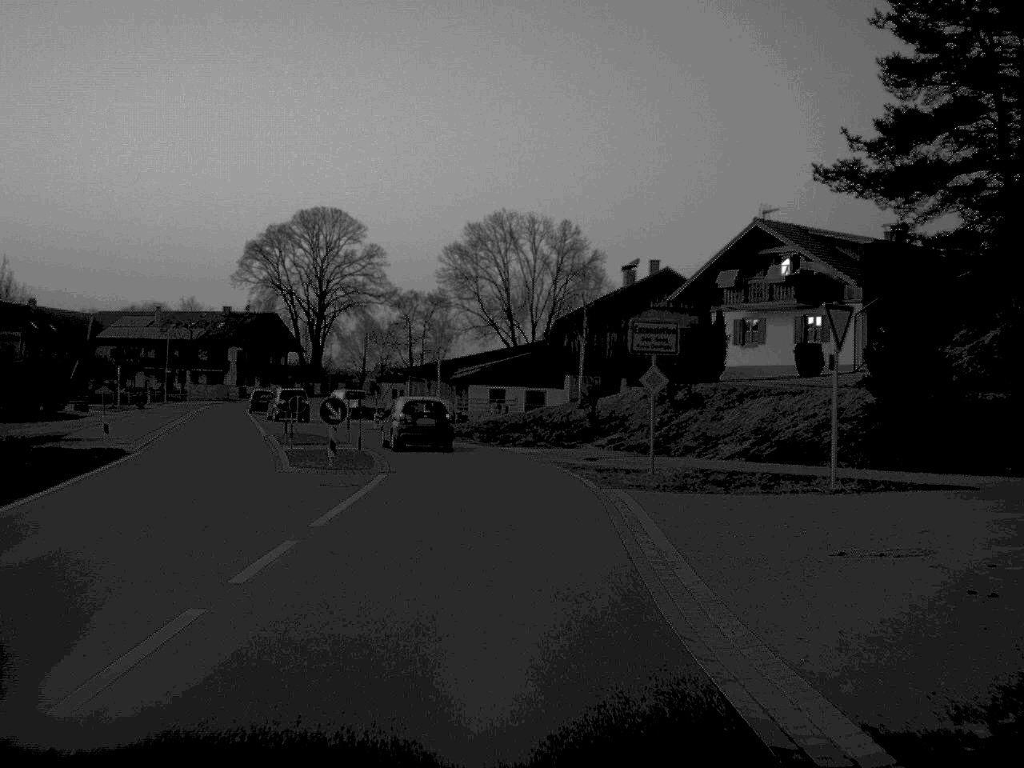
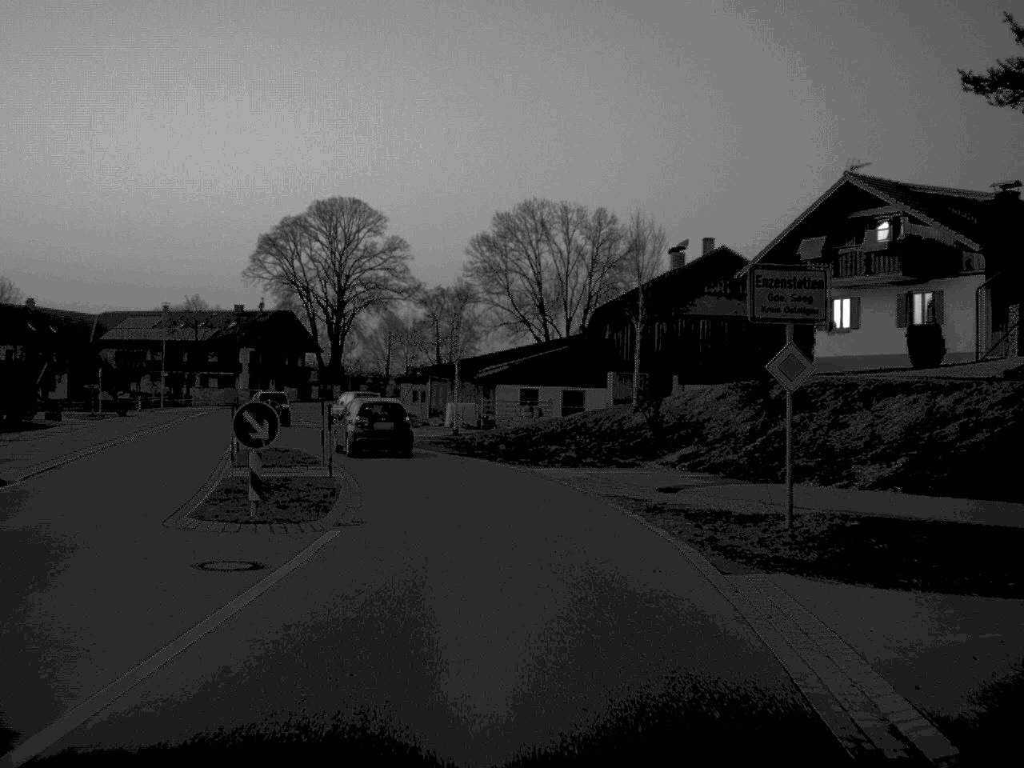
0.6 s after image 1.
(-0.1, +10.3) m; -2°
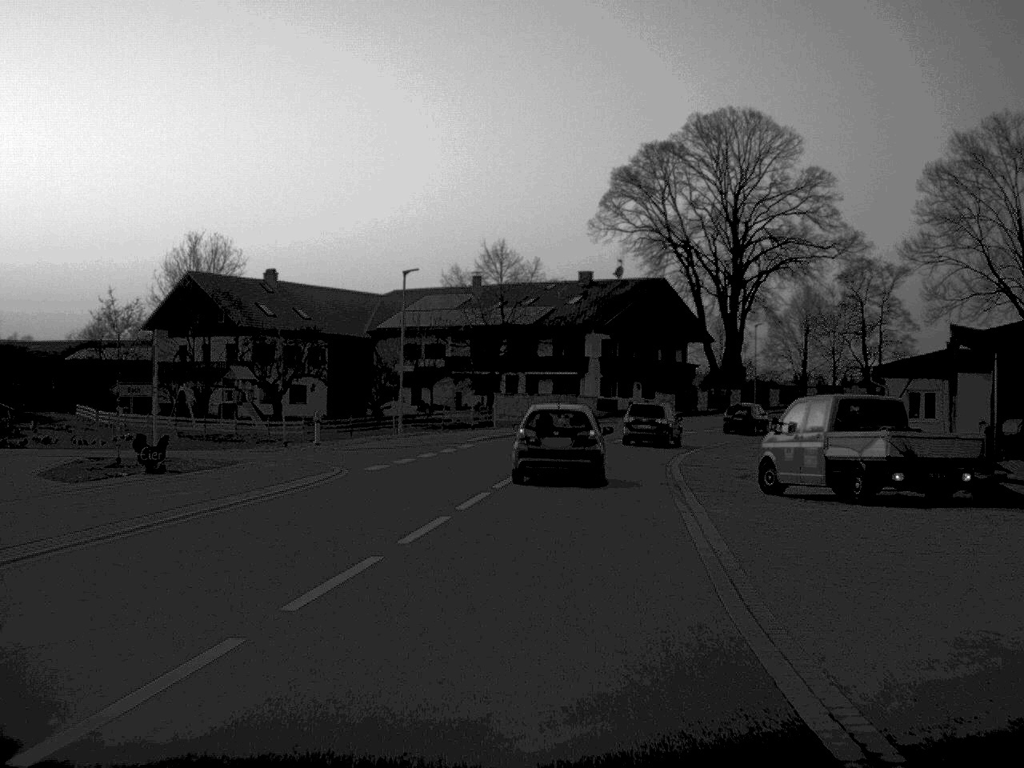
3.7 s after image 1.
(-7.6, +46.6) m; -17°
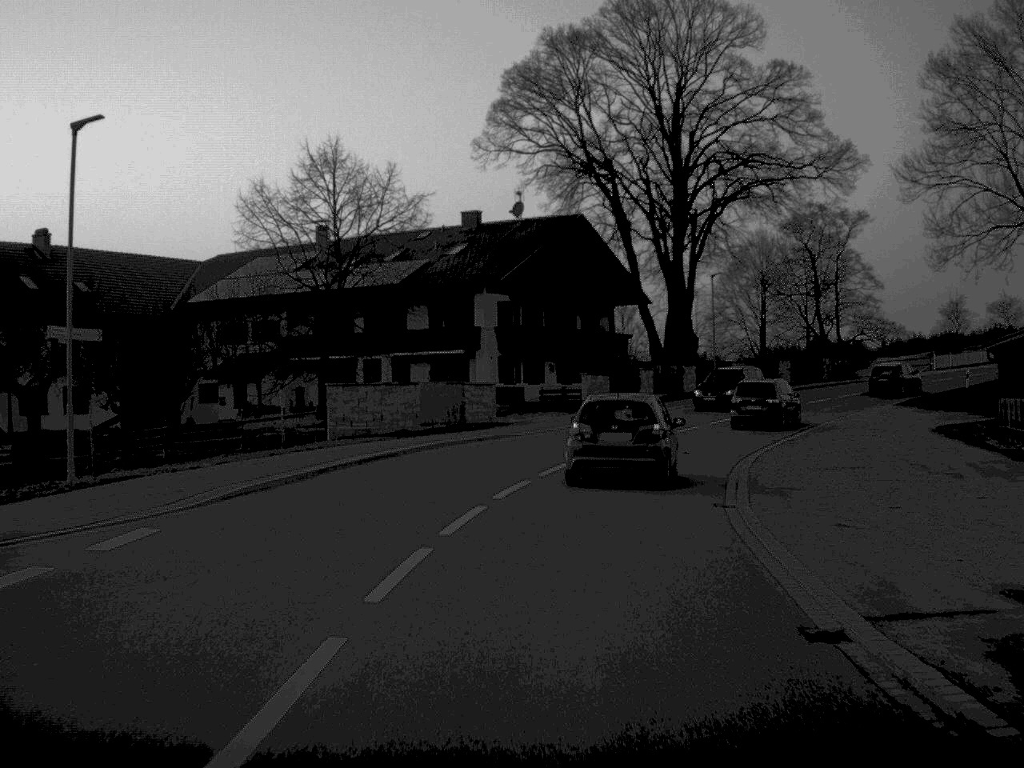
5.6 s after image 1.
(+1.1, +26.6) m; +5°
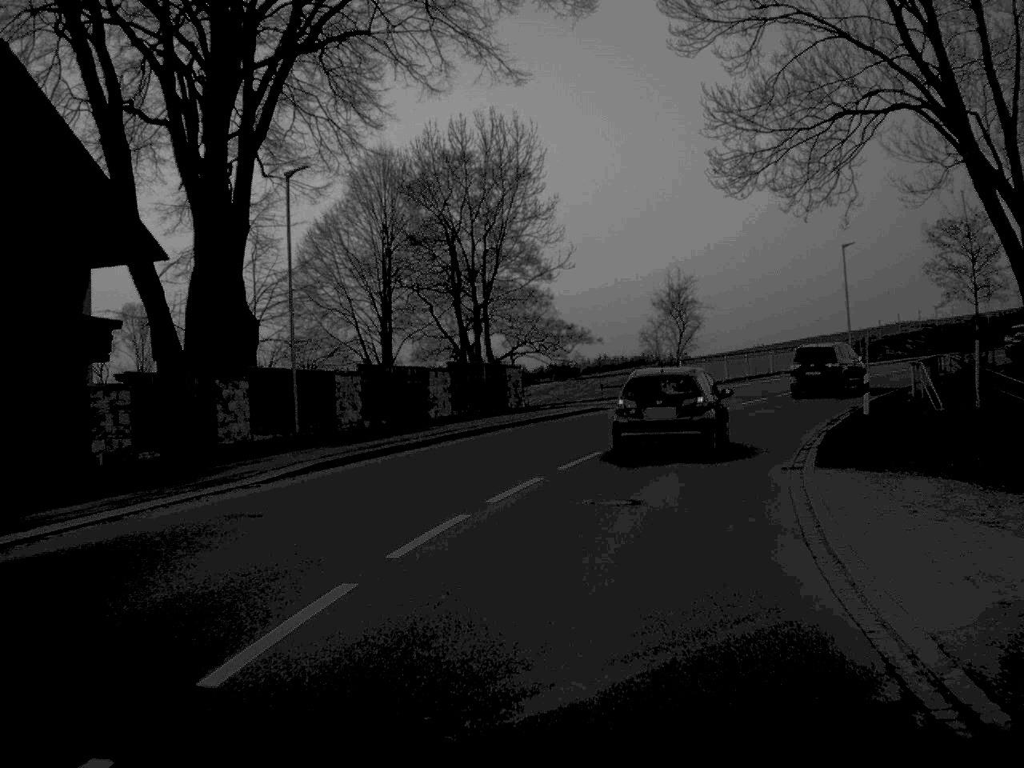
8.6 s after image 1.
(+5.6, +37.4) m; +18°
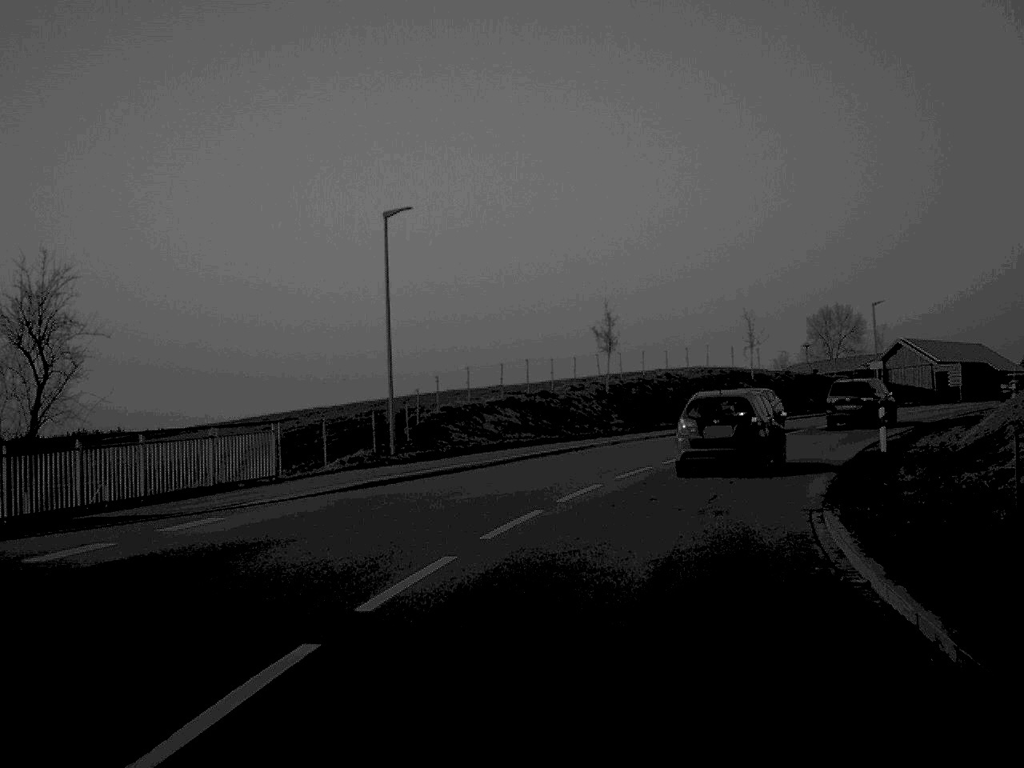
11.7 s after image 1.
(+7.1, +35.6) m; +23°
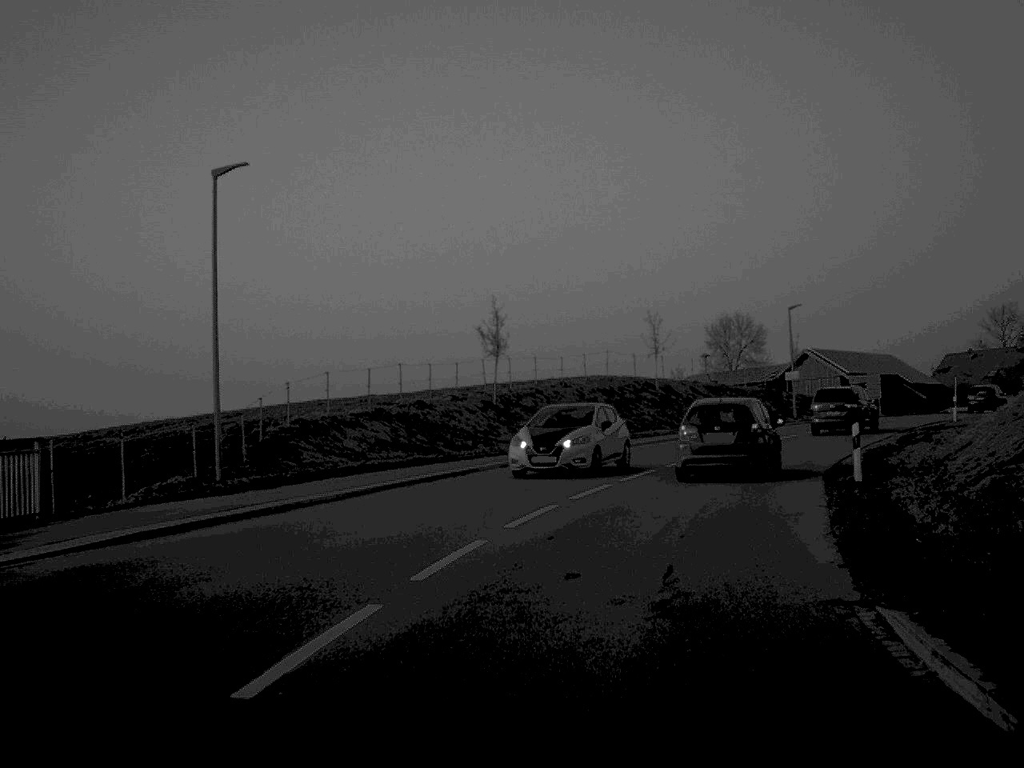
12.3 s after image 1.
(+0.3, +7.2) m; +5°
